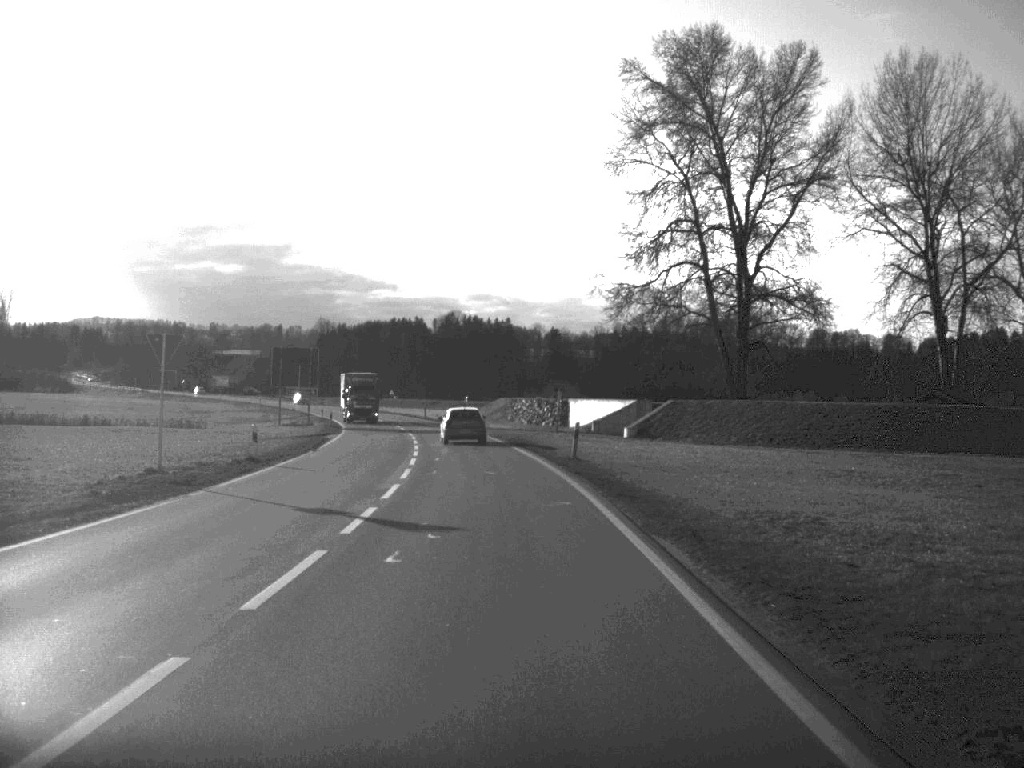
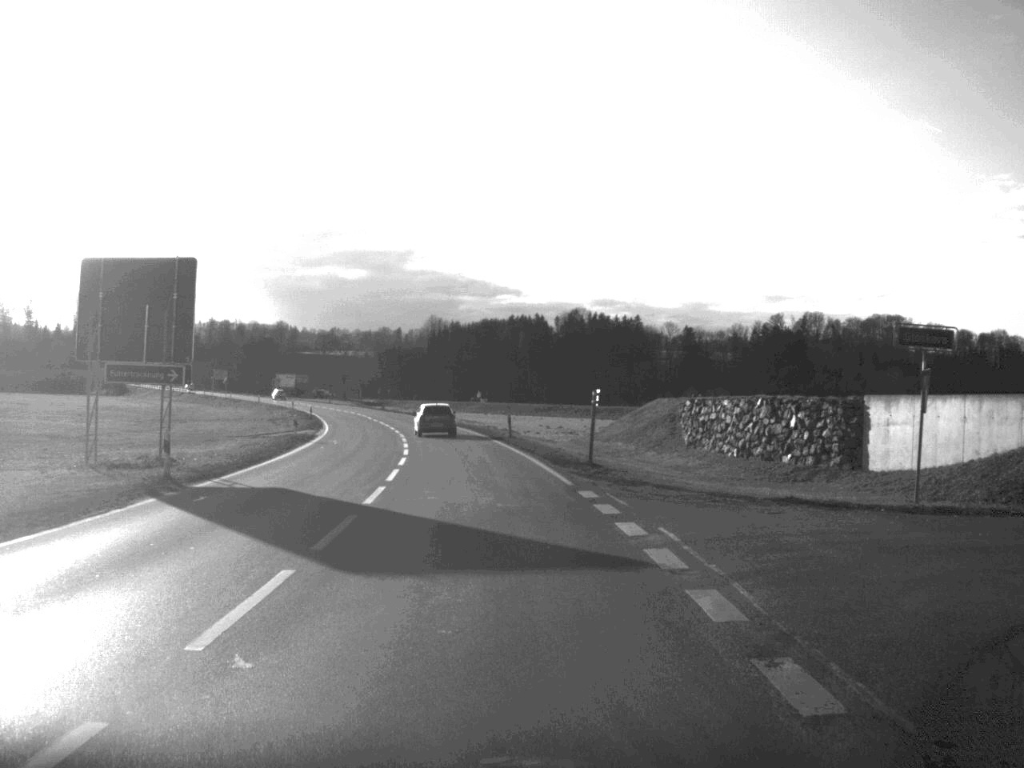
(-2.7, +55.8) m; -6°
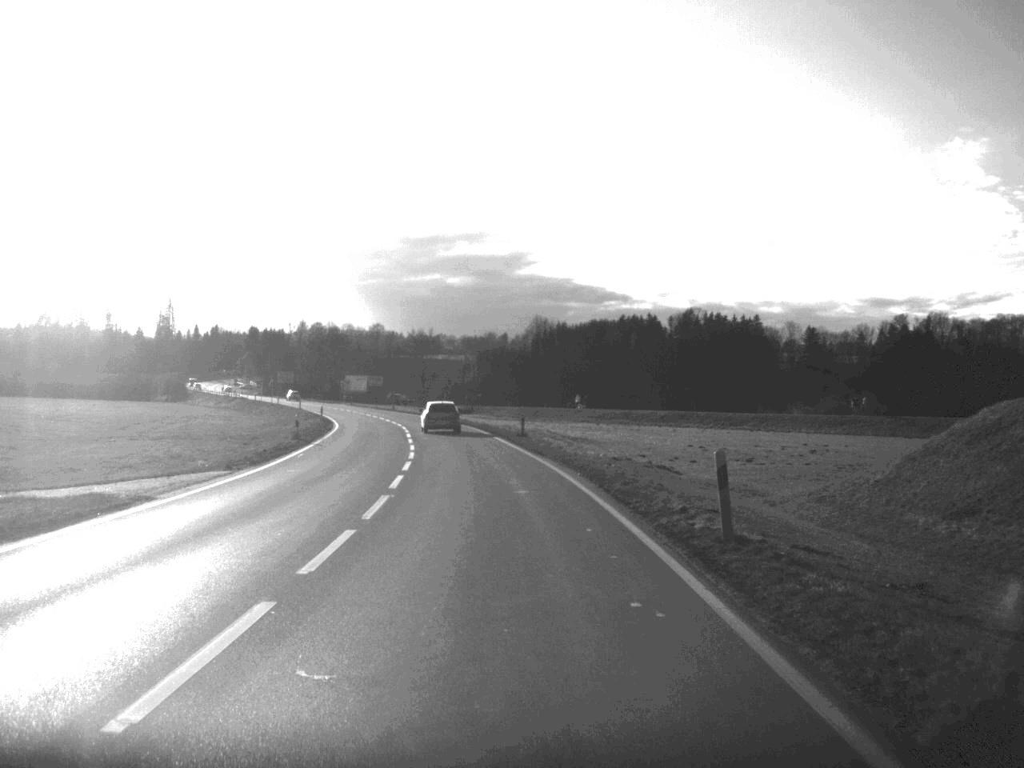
(-1.6, +38.1) m; -5°
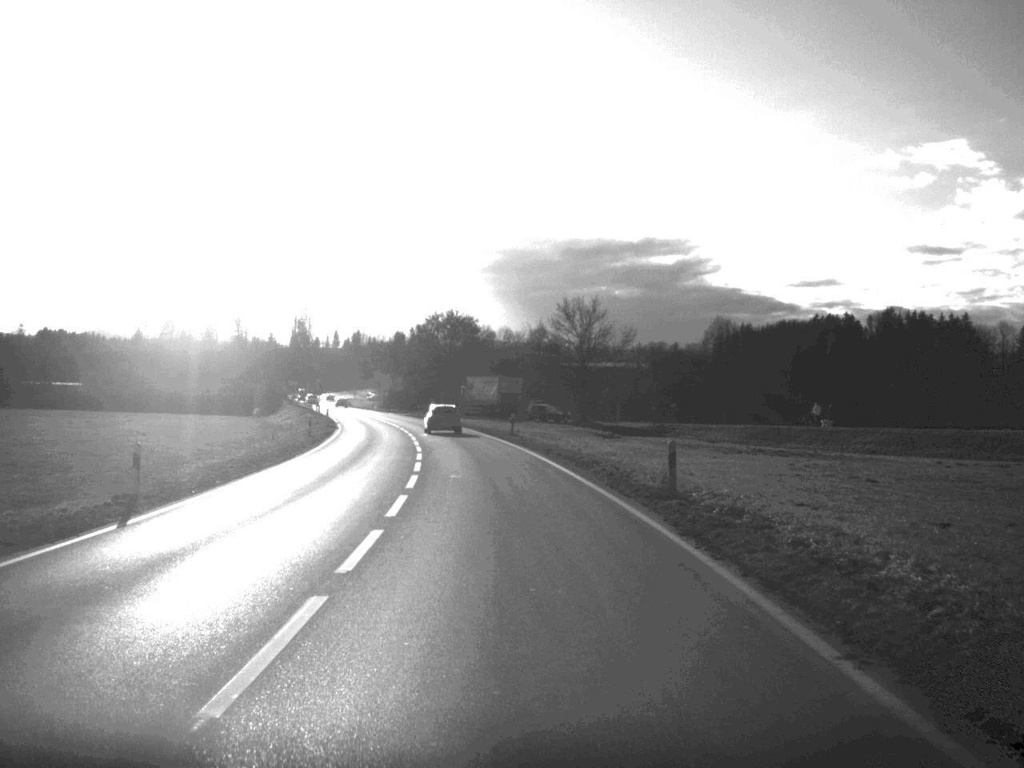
(-4.4, +65.2) m; -8°
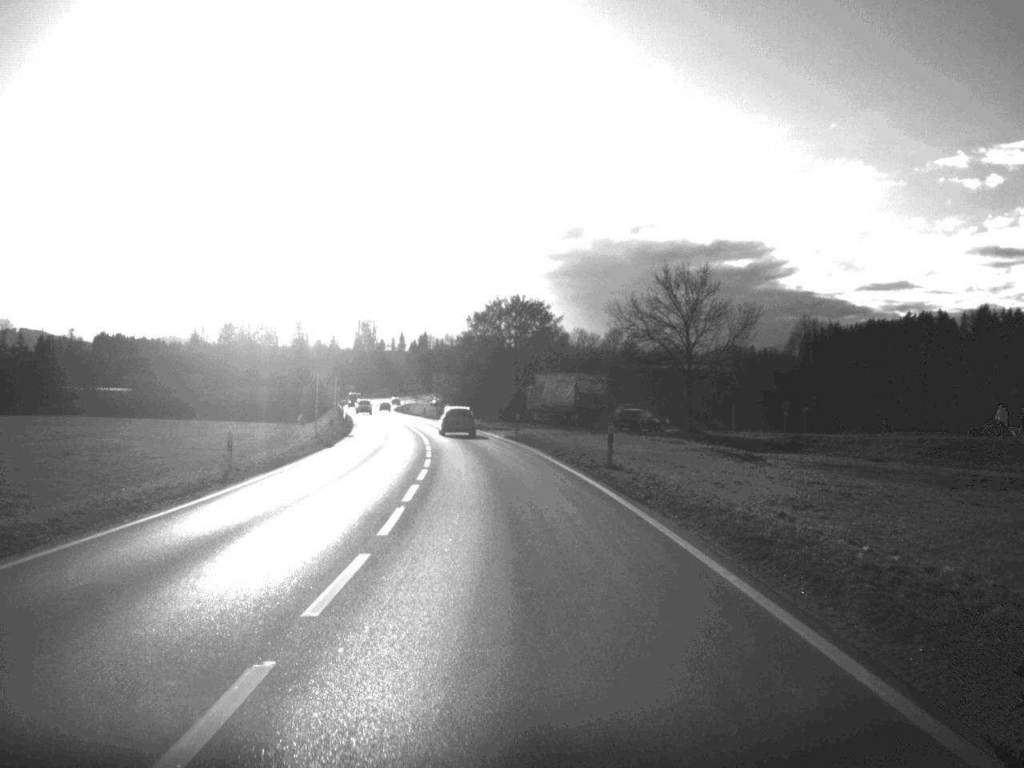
(-0.8, +26.6) m; -3°
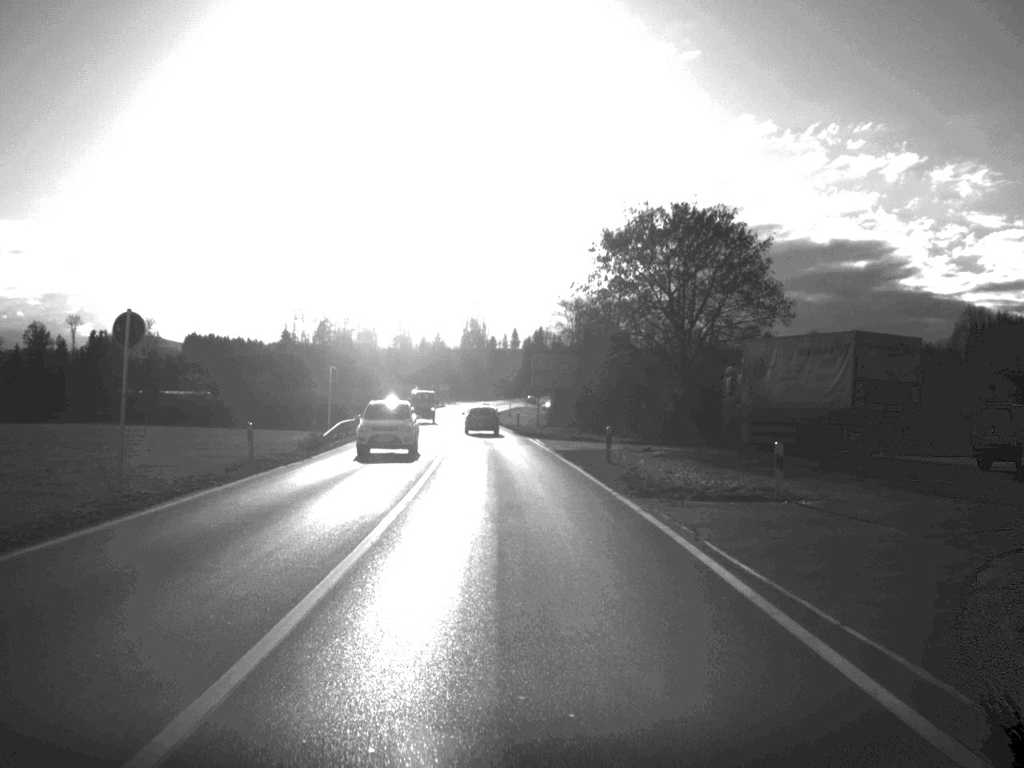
(-2.7, +55.9) m; -5°
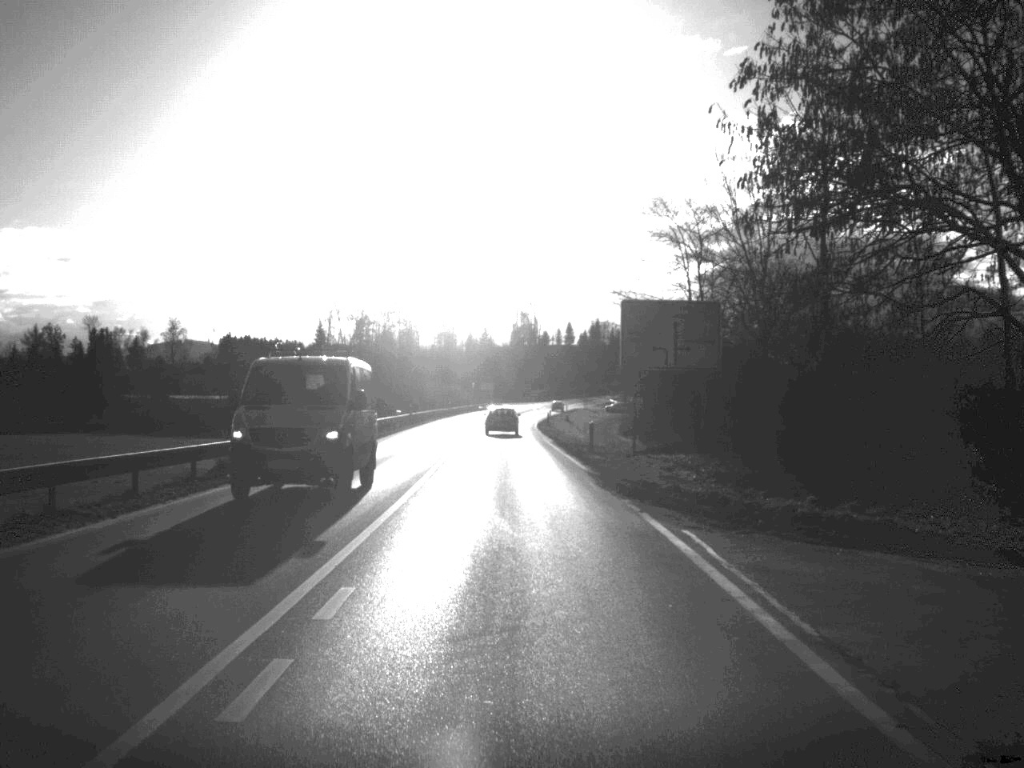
(-0.8, +40.7) m; -3°
